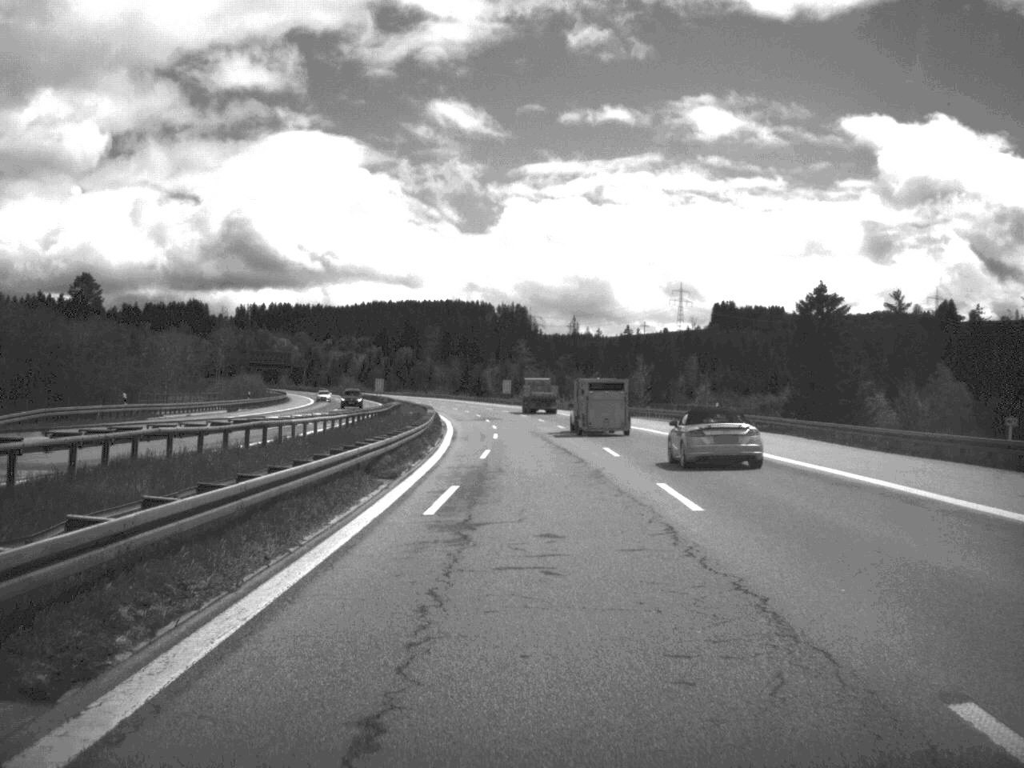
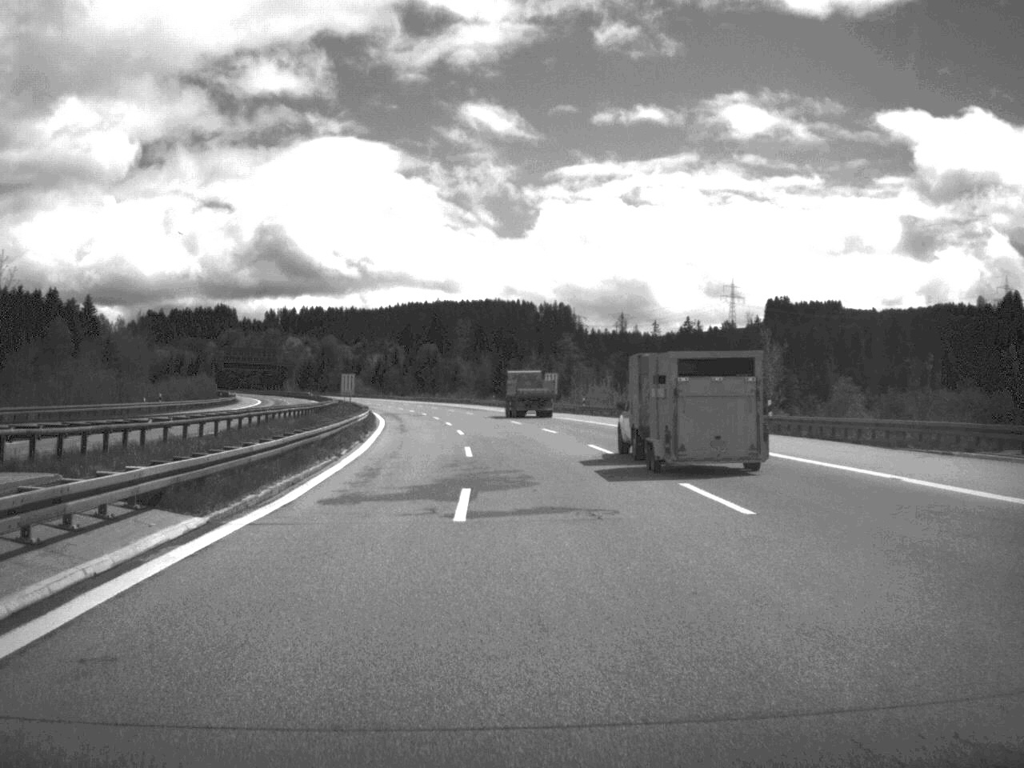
(-1.1, +70.1) m; -2°
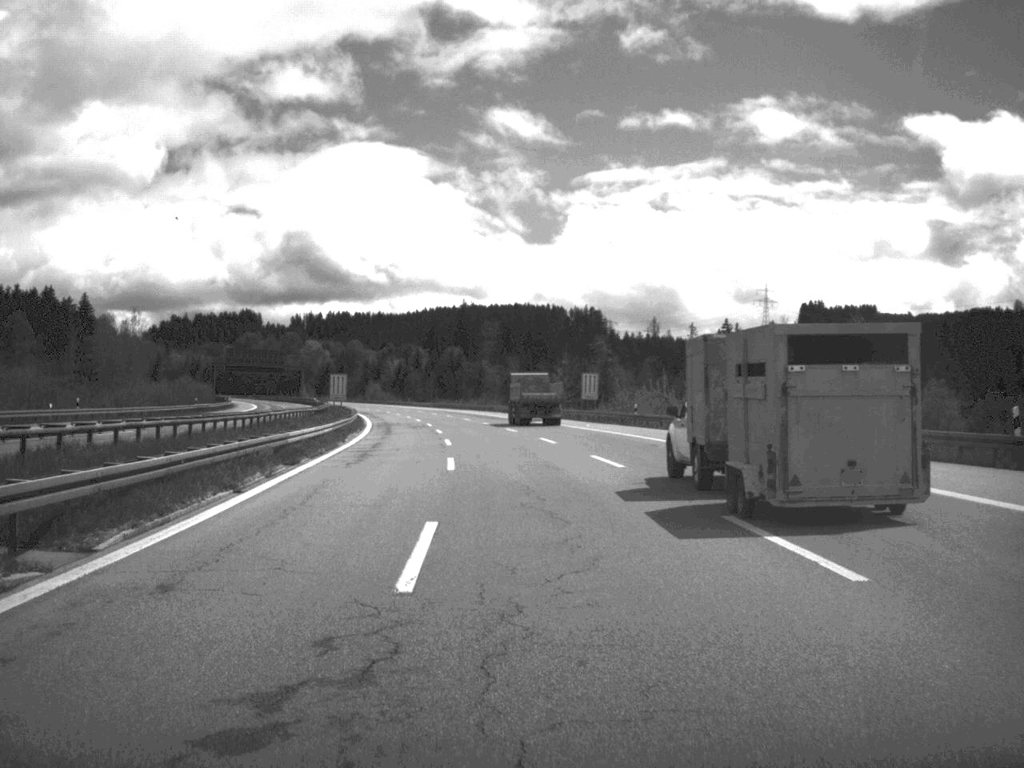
(-0.3, +23.0) m; -1°
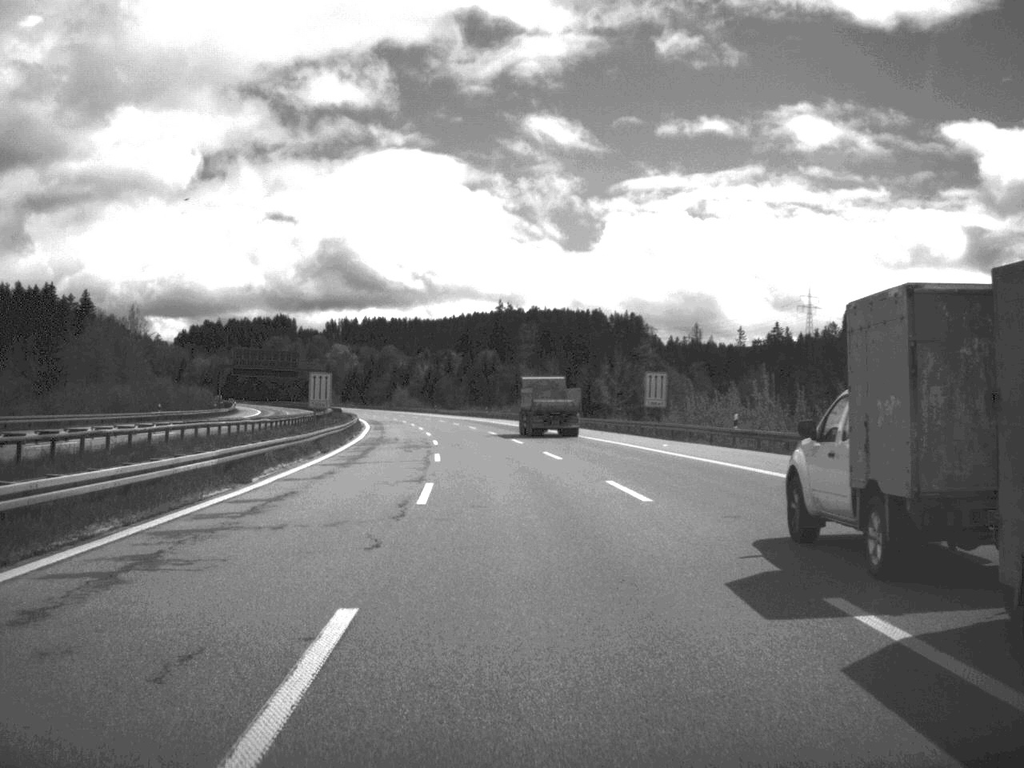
(-0.4, +24.0) m; -2°
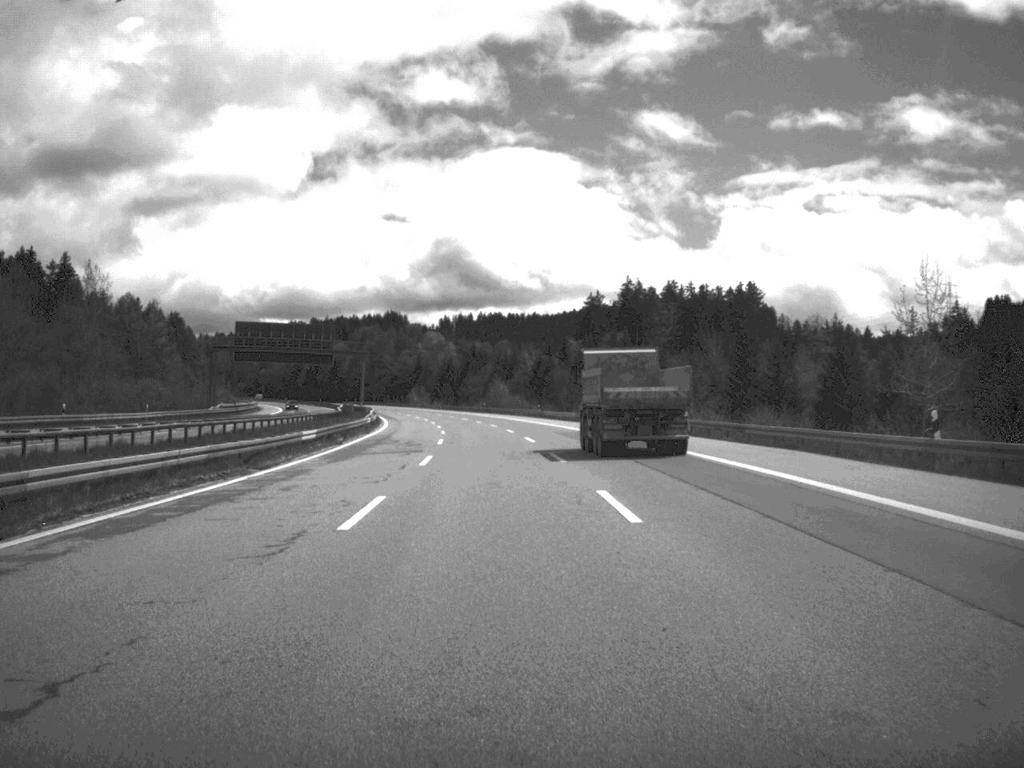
(-3.6, +73.3) m; -6°
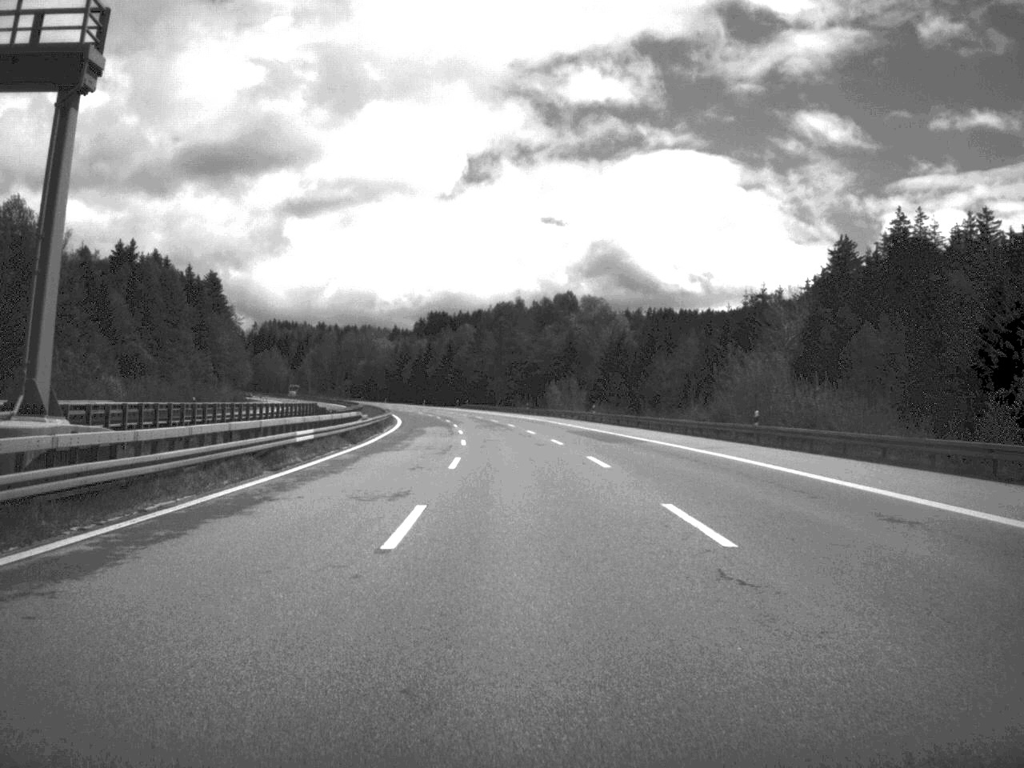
(-8.4, +122.7) m; -8°
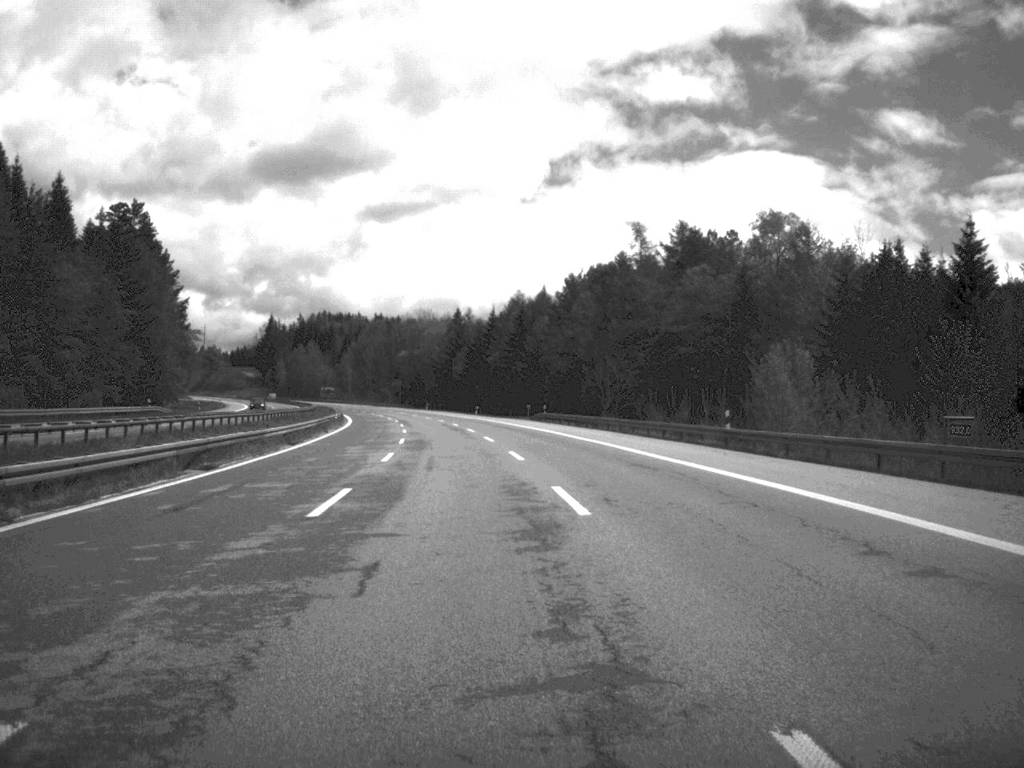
(-3.7, +99.2) m; -4°
